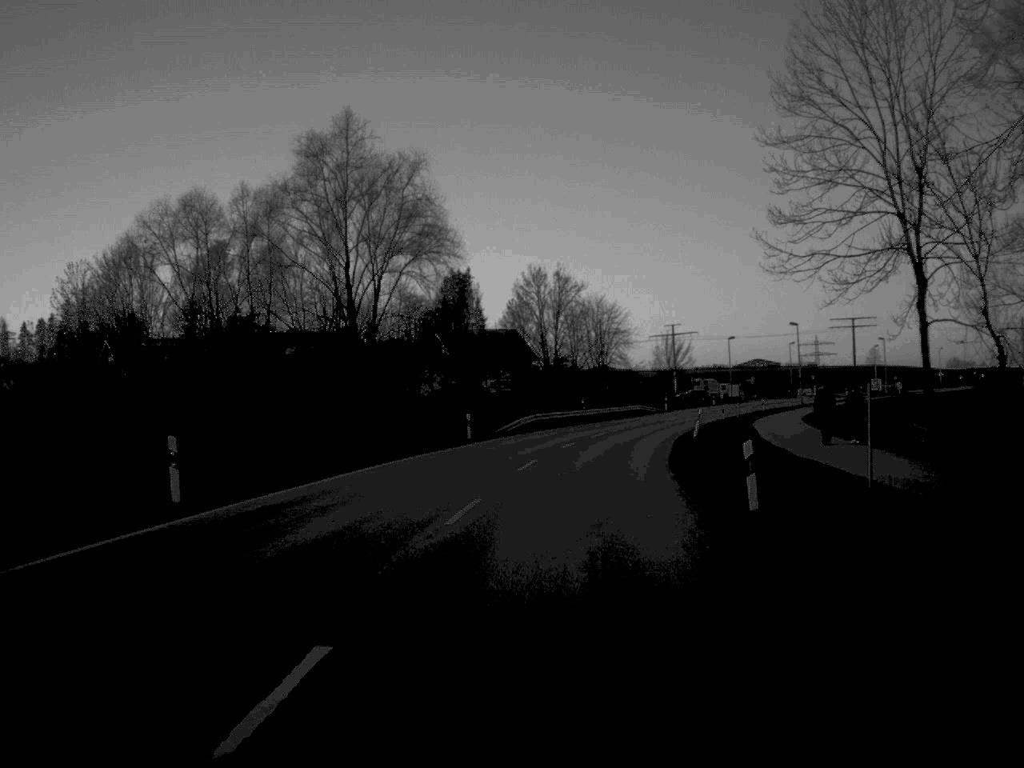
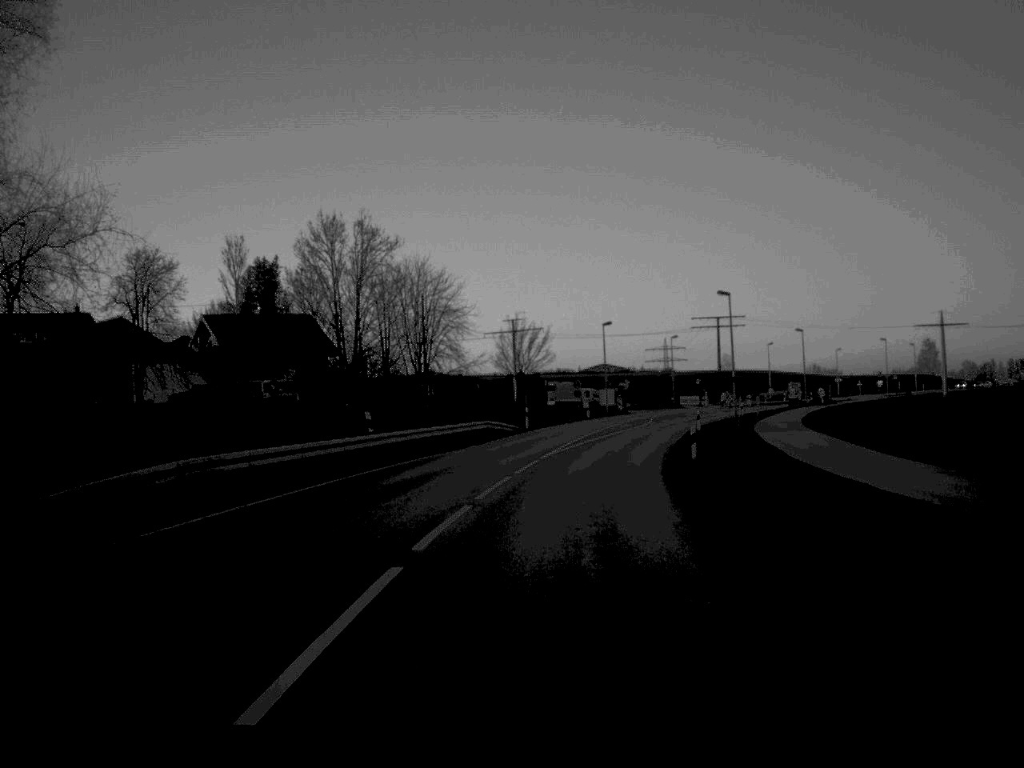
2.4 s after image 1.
(+2.9, +43.4) m; +8°
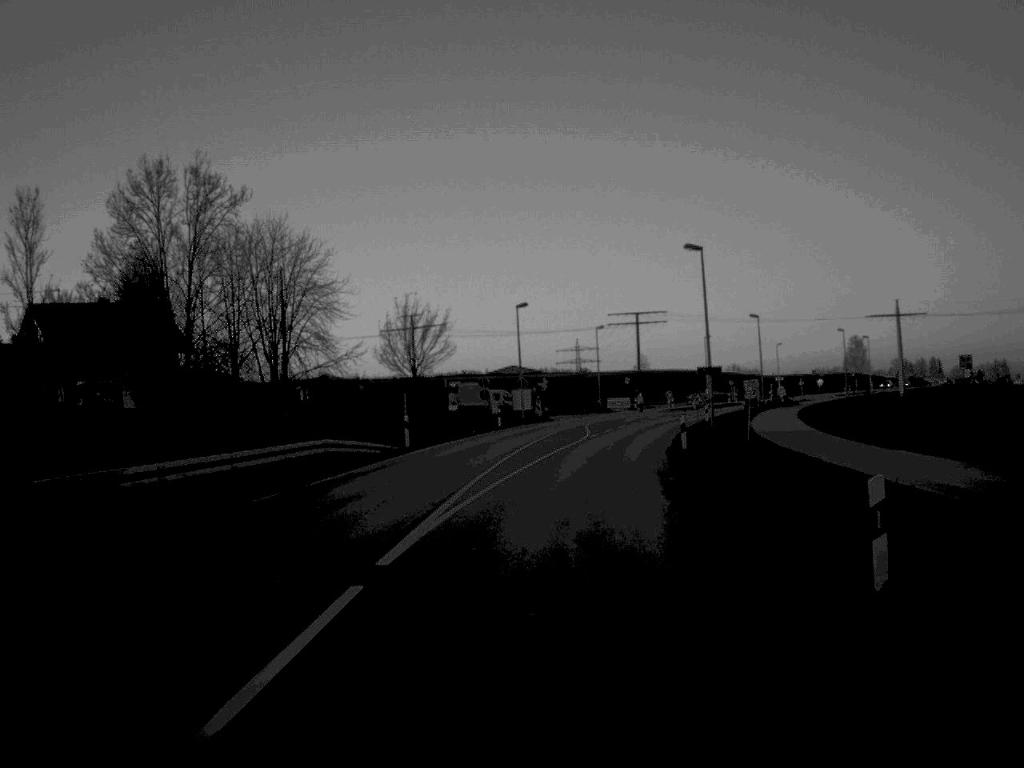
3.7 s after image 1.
(+0.9, +23.4) m; +4°
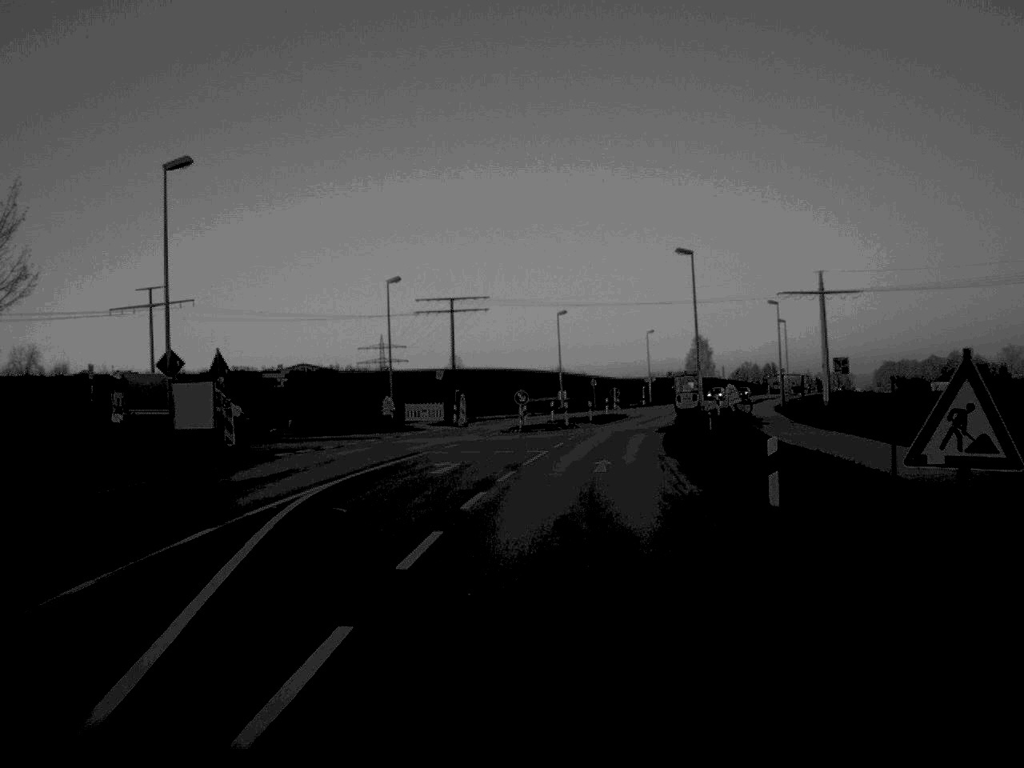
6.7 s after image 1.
(+3.7, +51.0) m; +8°
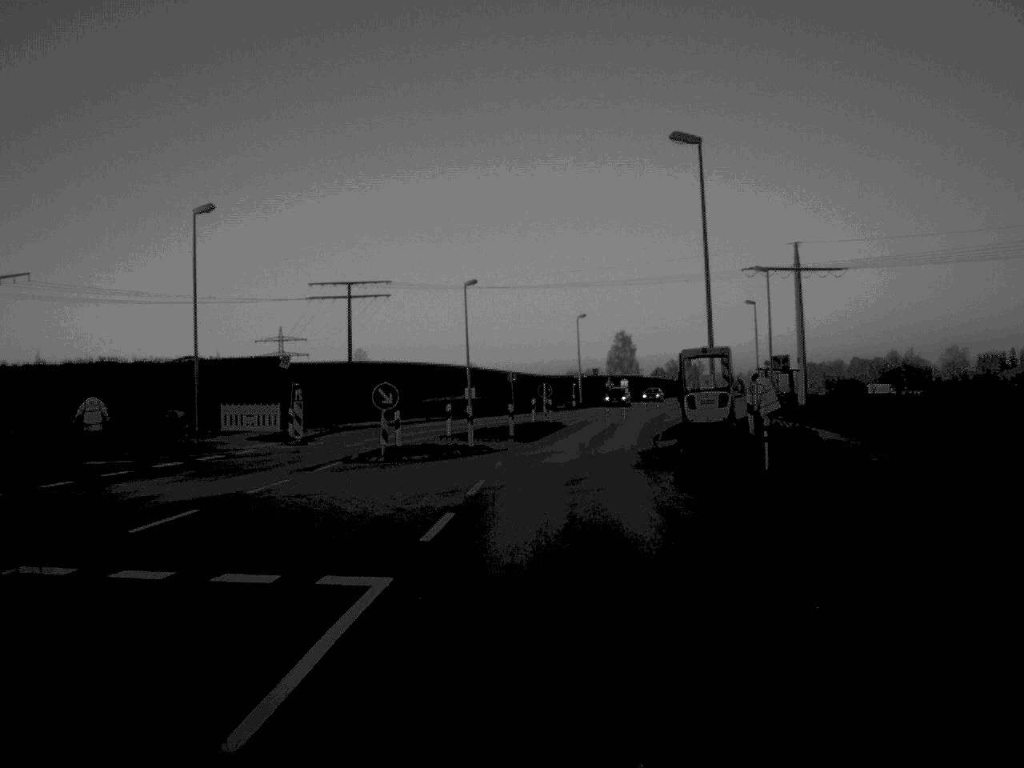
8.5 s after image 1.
(+0.9, +25.3) m; +4°
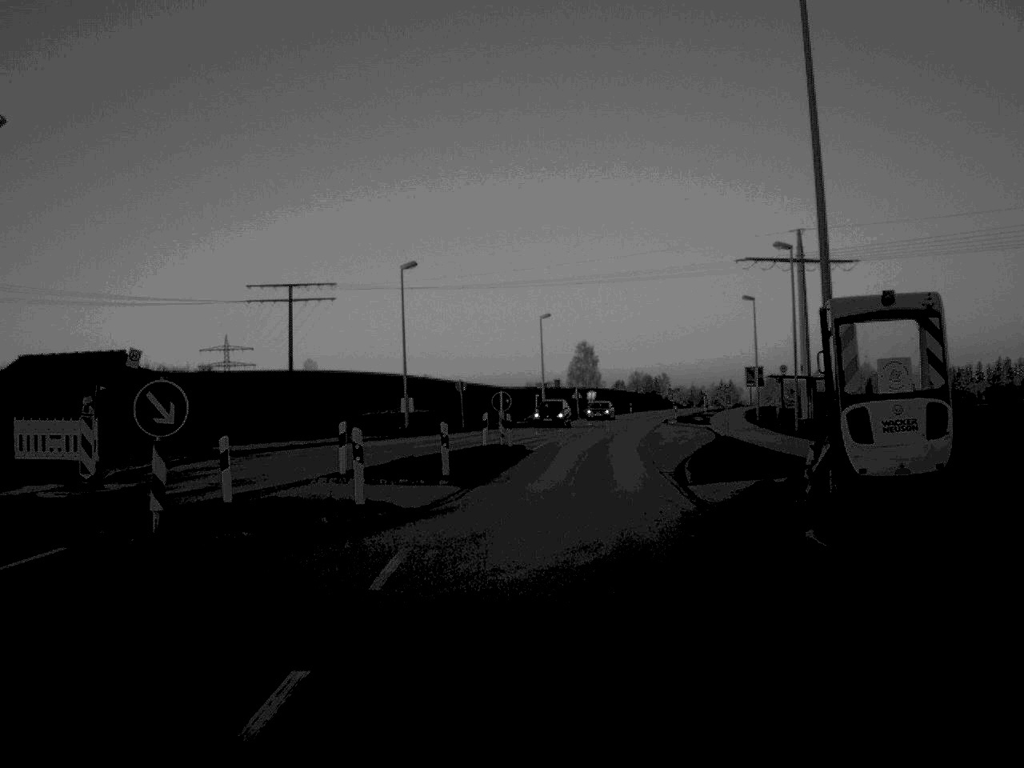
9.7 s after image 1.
(+0.2, +15.5) m; +2°
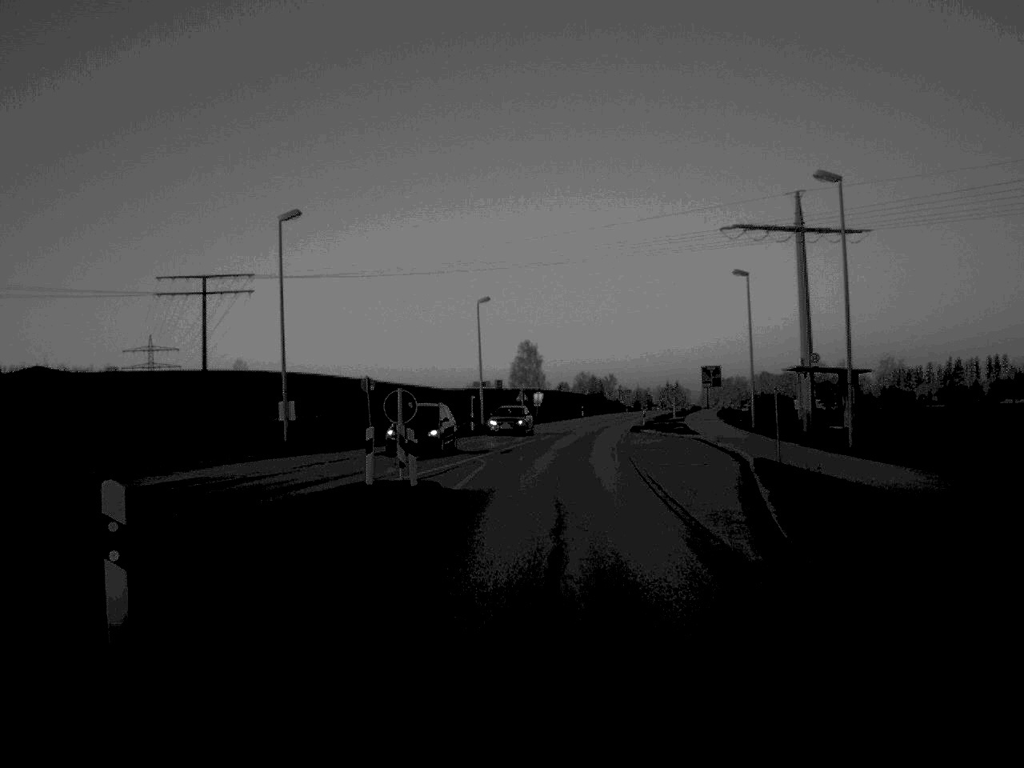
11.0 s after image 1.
(+0.4, +16.9) m; +3°
